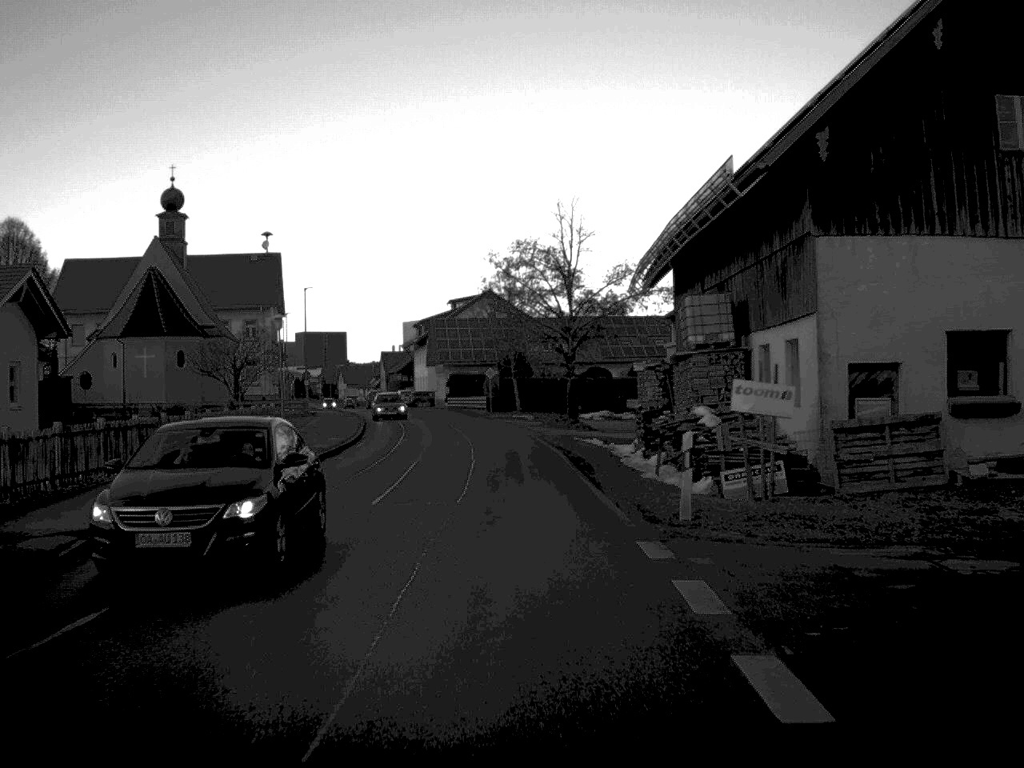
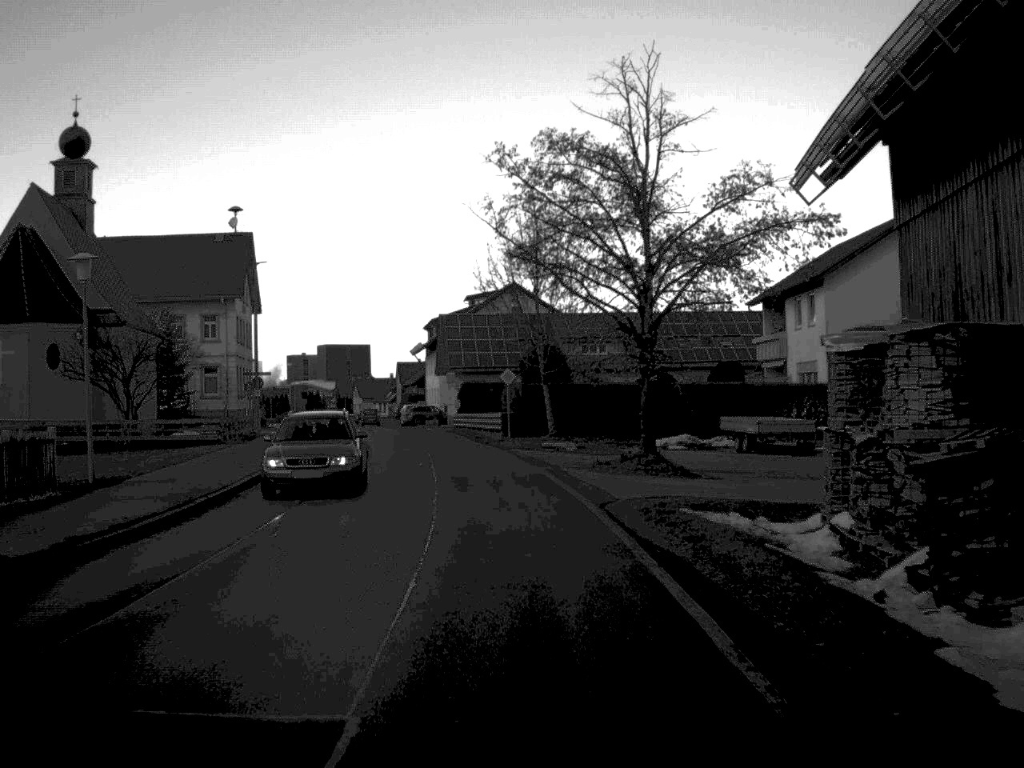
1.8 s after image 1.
(-0.2, +23.5) m; -1°
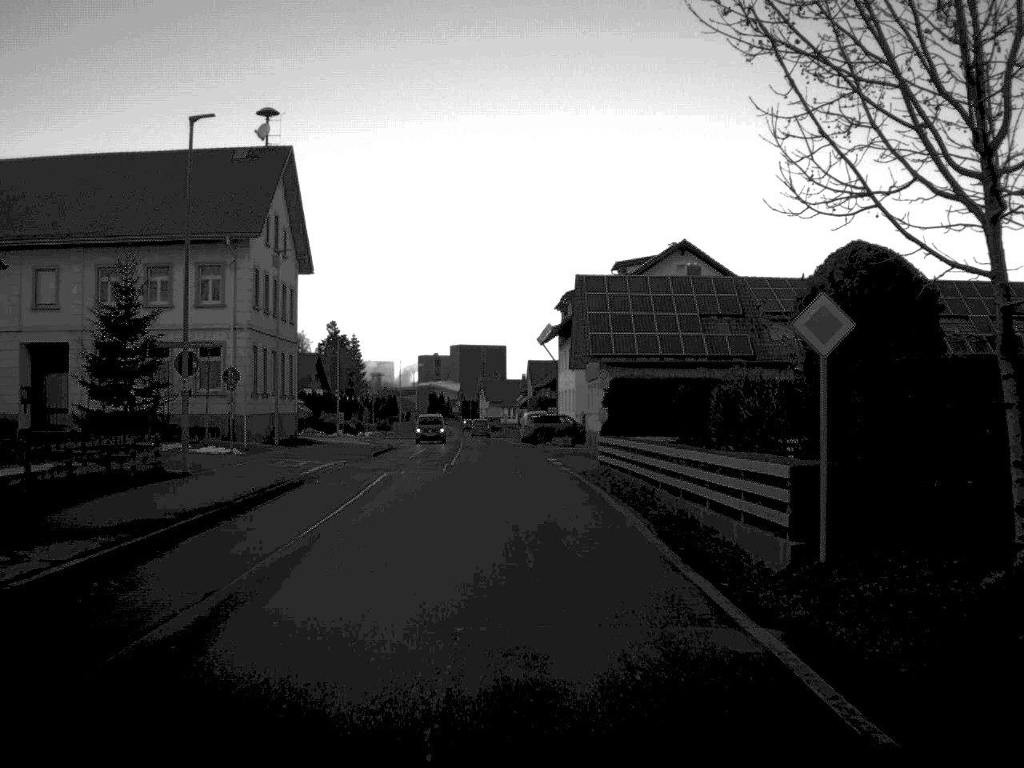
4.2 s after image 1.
(-1.9, +32.6) m; -6°
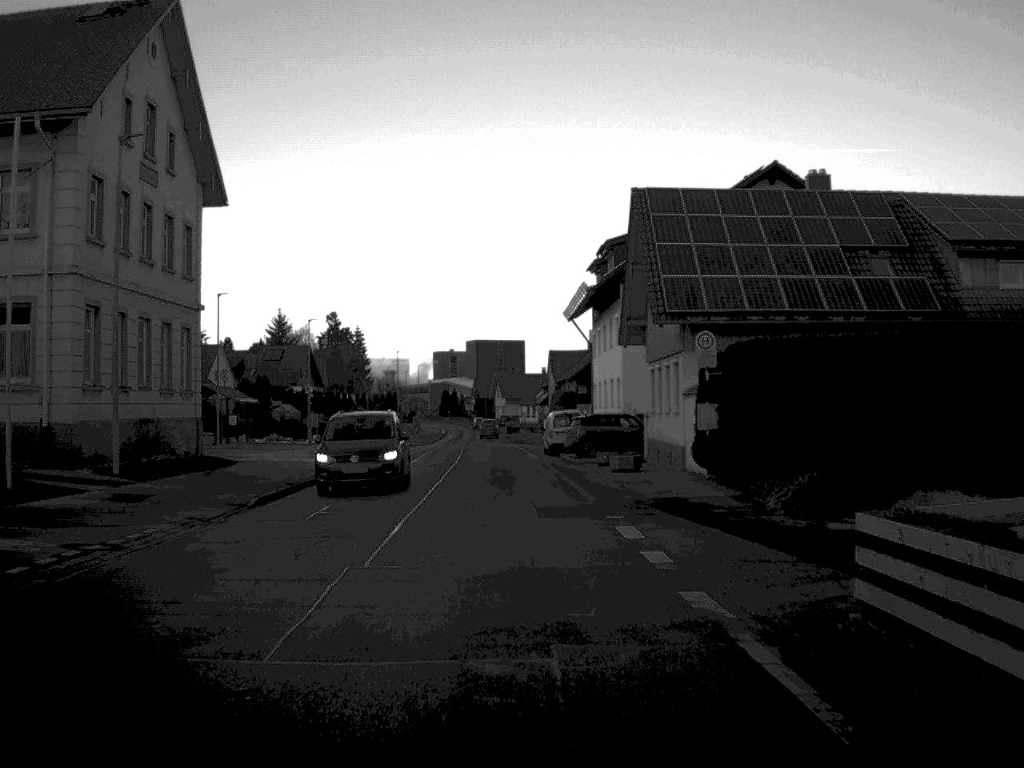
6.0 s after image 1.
(-0.2, +23.5) m; -1°
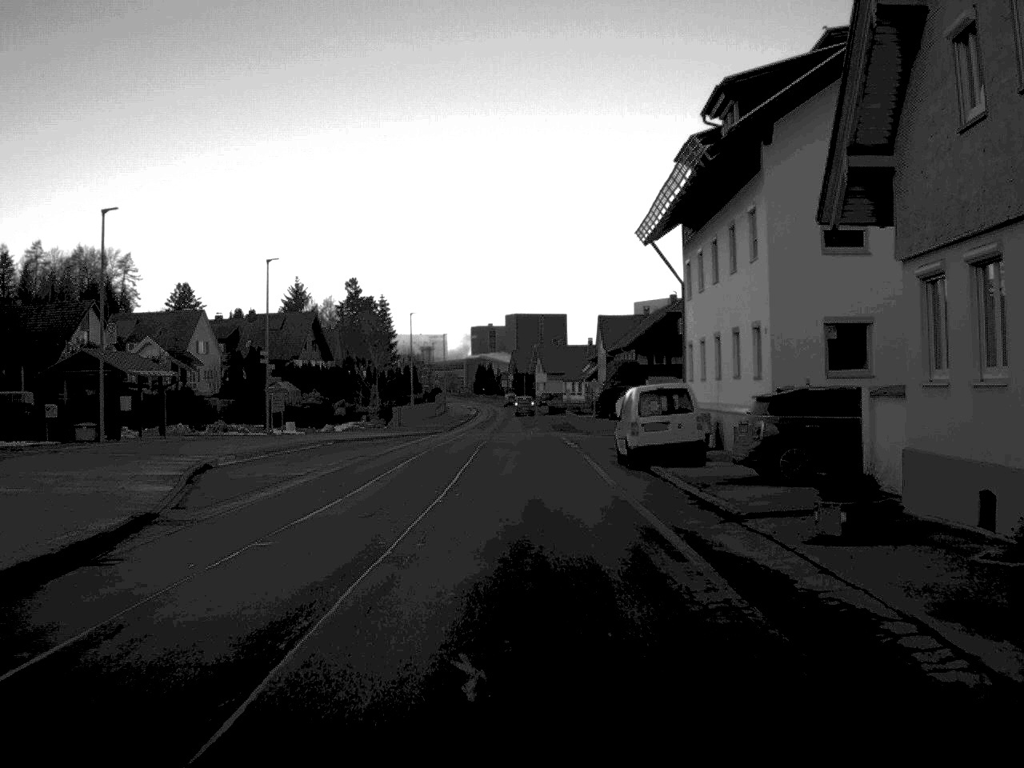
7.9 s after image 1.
(-0.4, +25.2) m; -2°
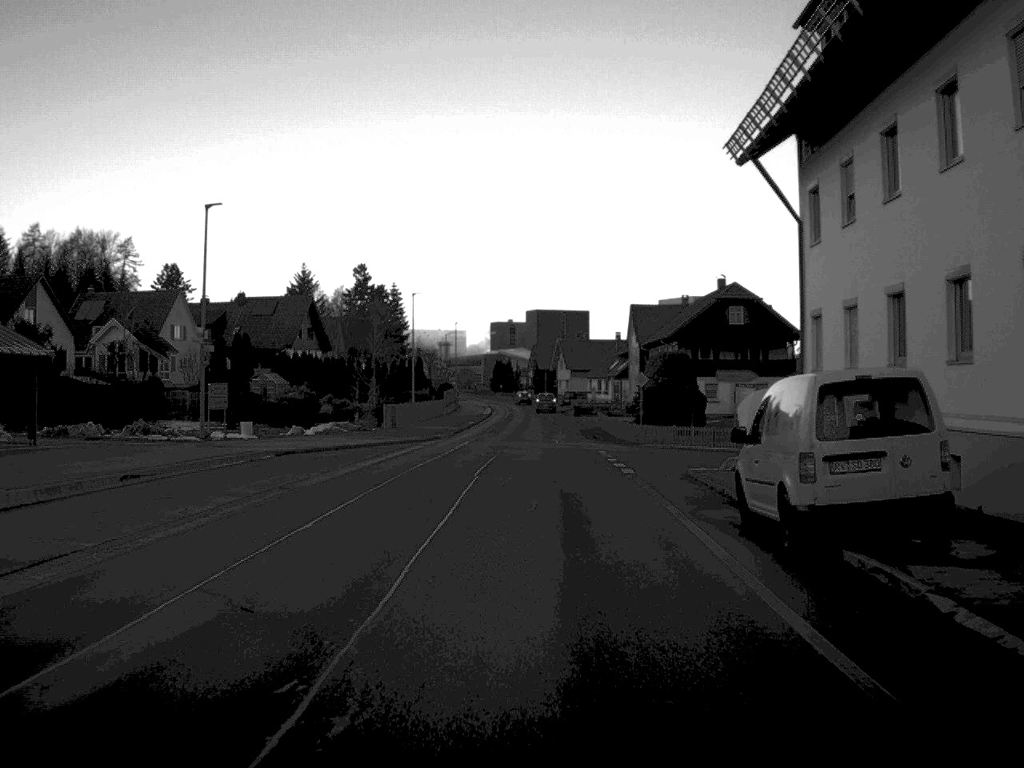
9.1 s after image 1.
(-0.2, +15.6) m; -1°
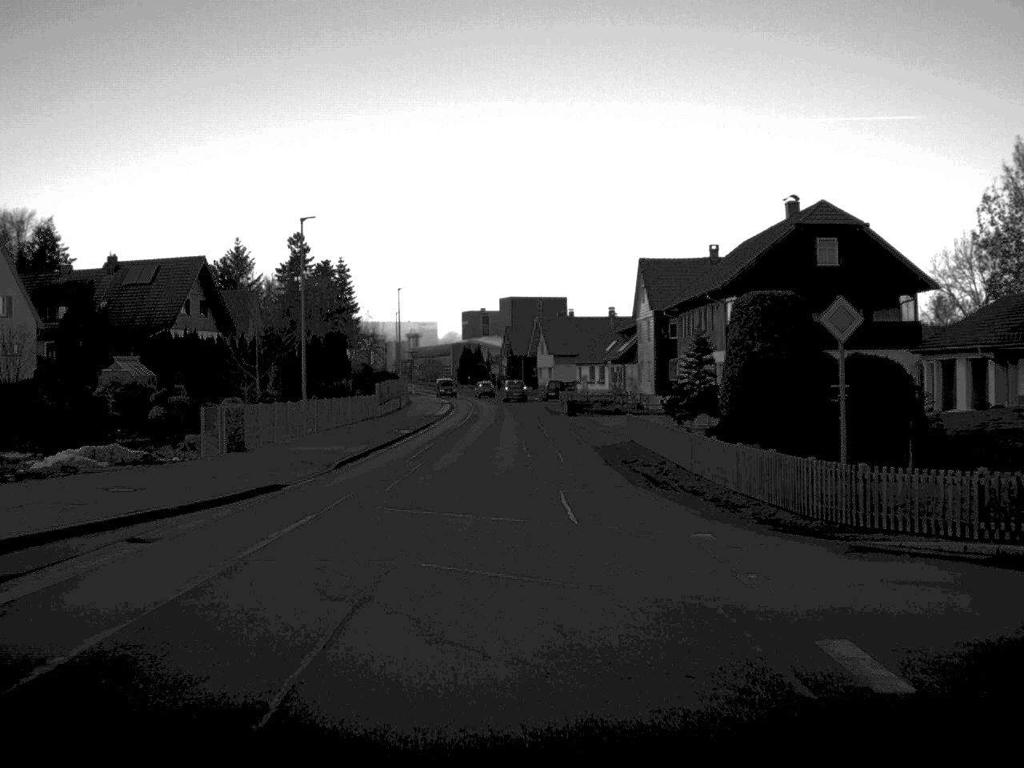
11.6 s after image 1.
(+0.3, +33.4) m; +1°
